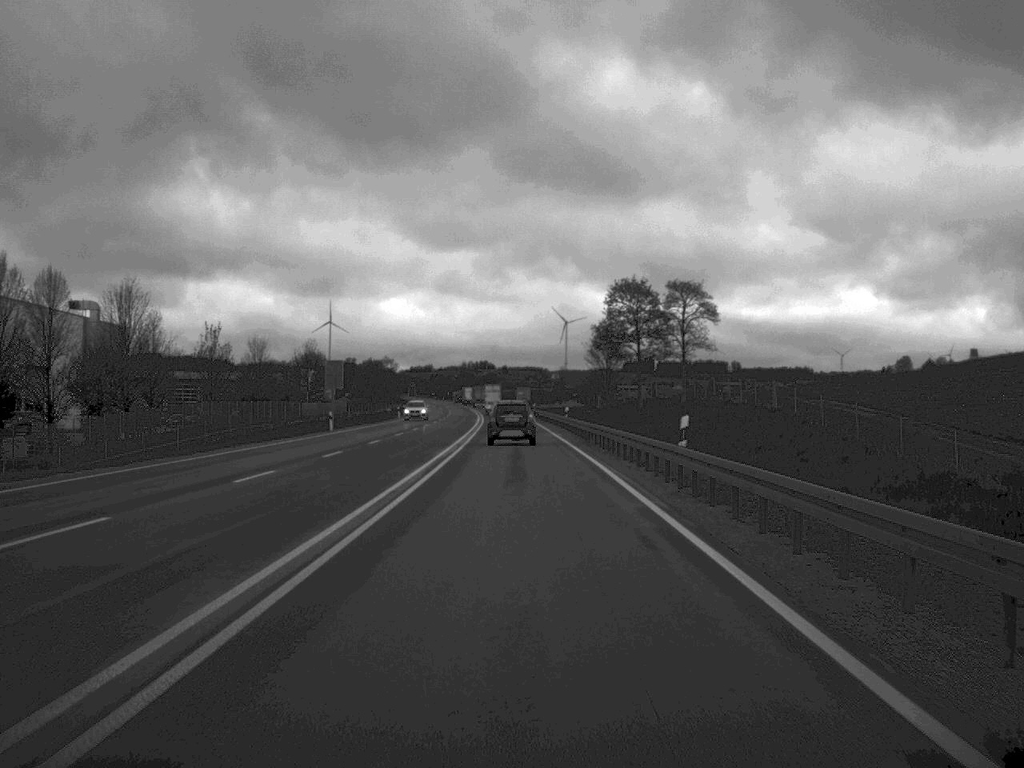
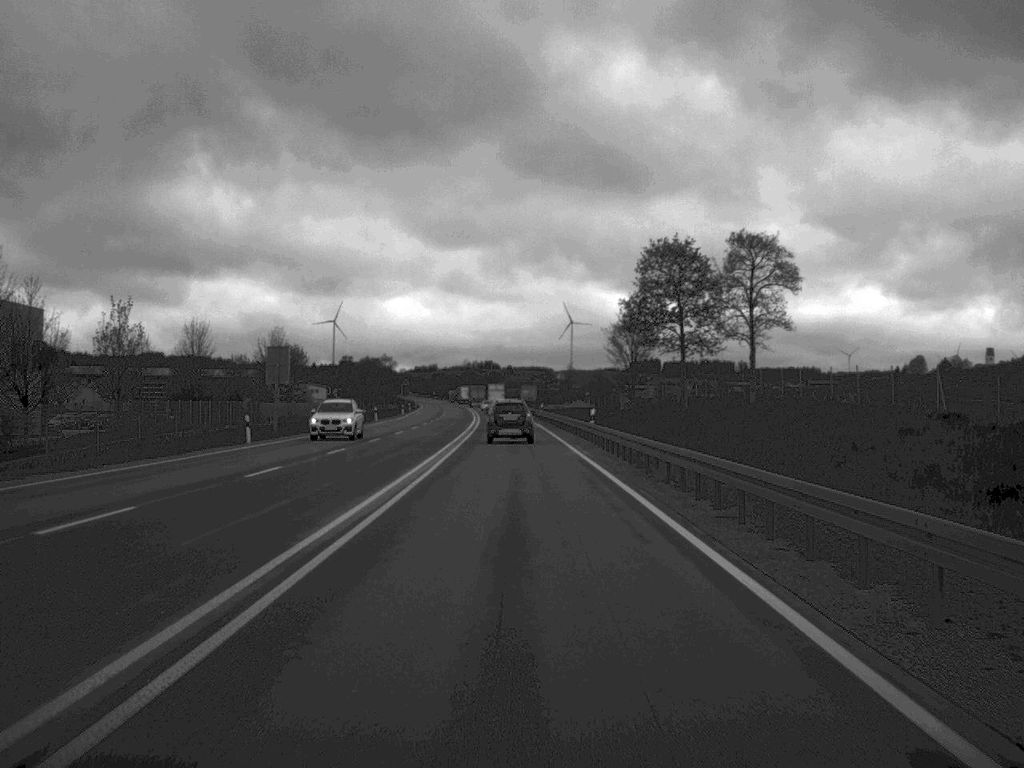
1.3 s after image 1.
(-0.1, +22.4) m; 0°
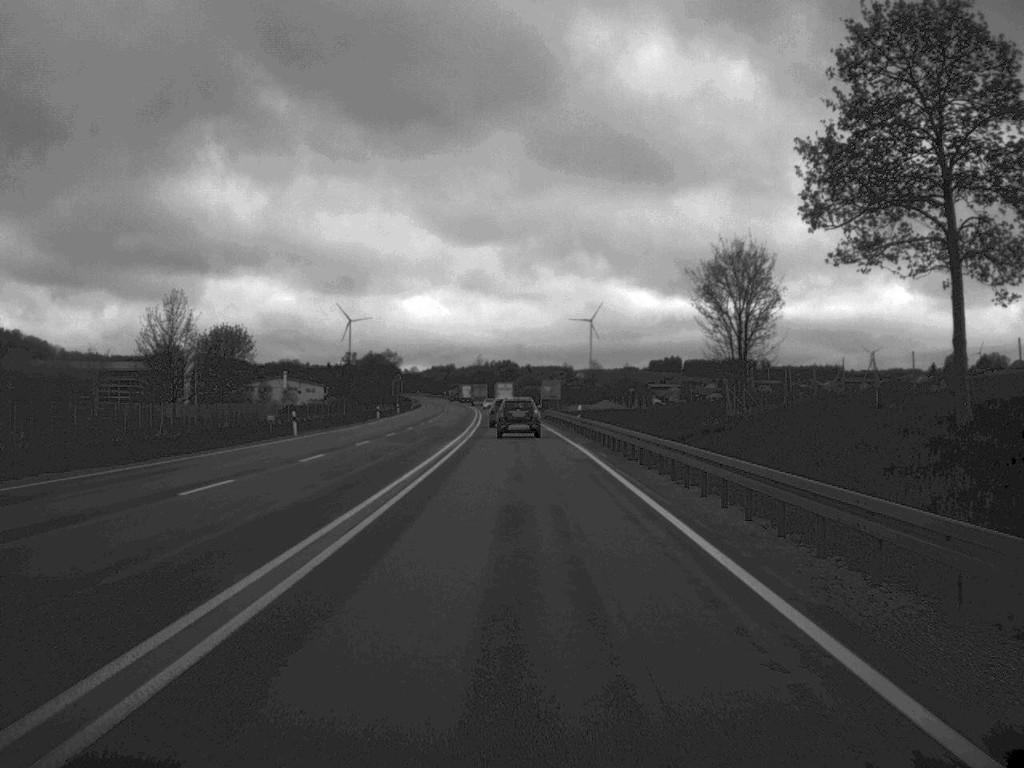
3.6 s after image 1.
(-0.3, +41.6) m; -1°
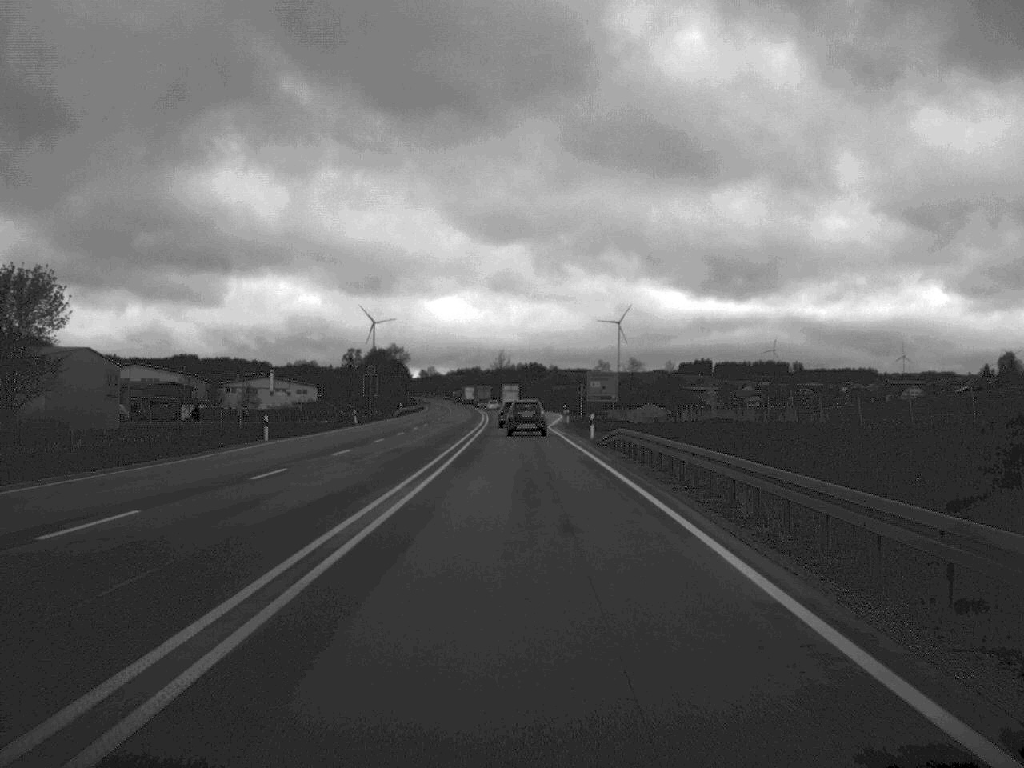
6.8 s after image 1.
(-0.6, +54.8) m; -1°
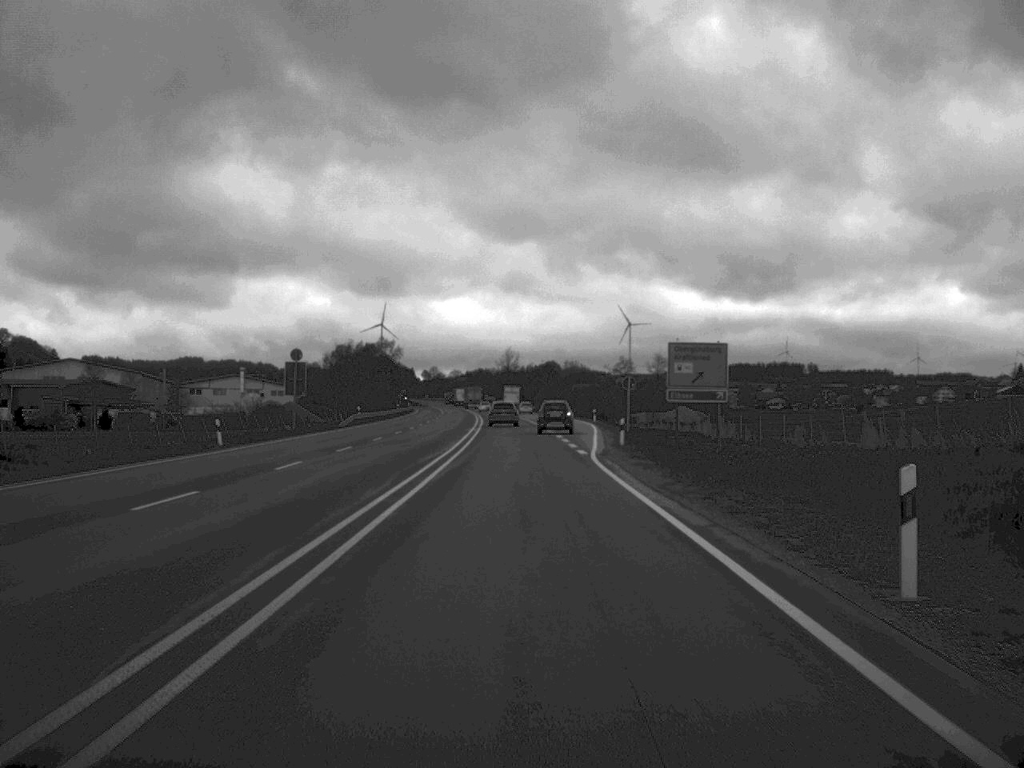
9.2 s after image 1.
(-0.2, +43.1) m; -1°
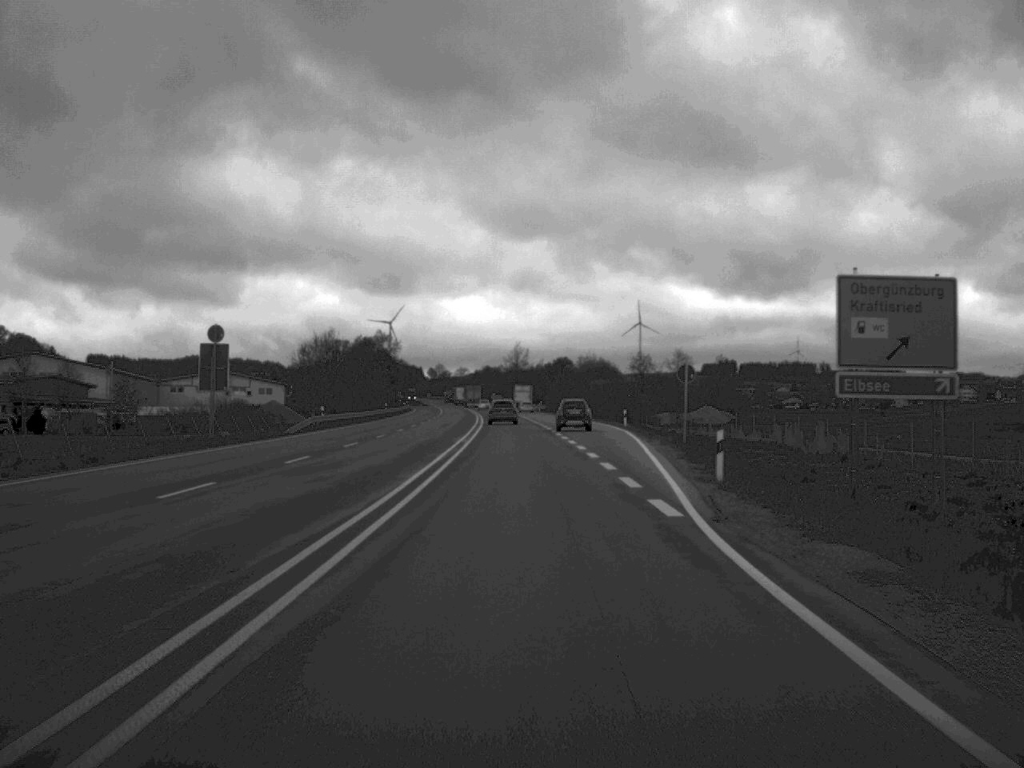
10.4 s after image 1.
(-0.1, +21.9) m; 0°
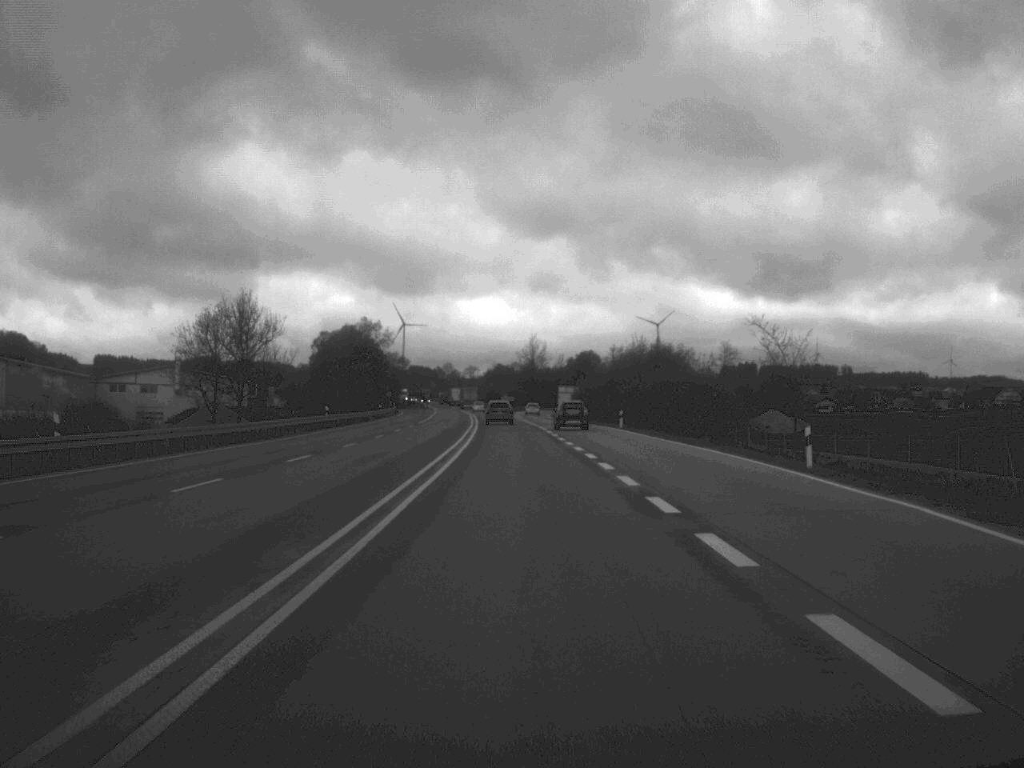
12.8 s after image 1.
(-0.4, +46.5) m; -1°
